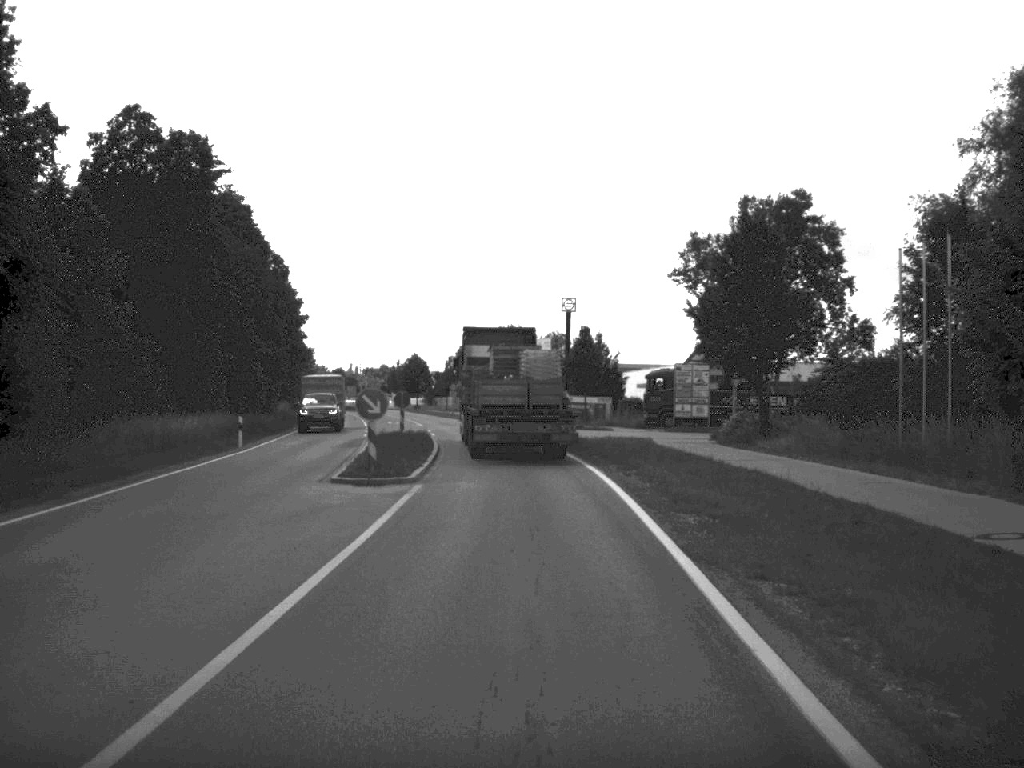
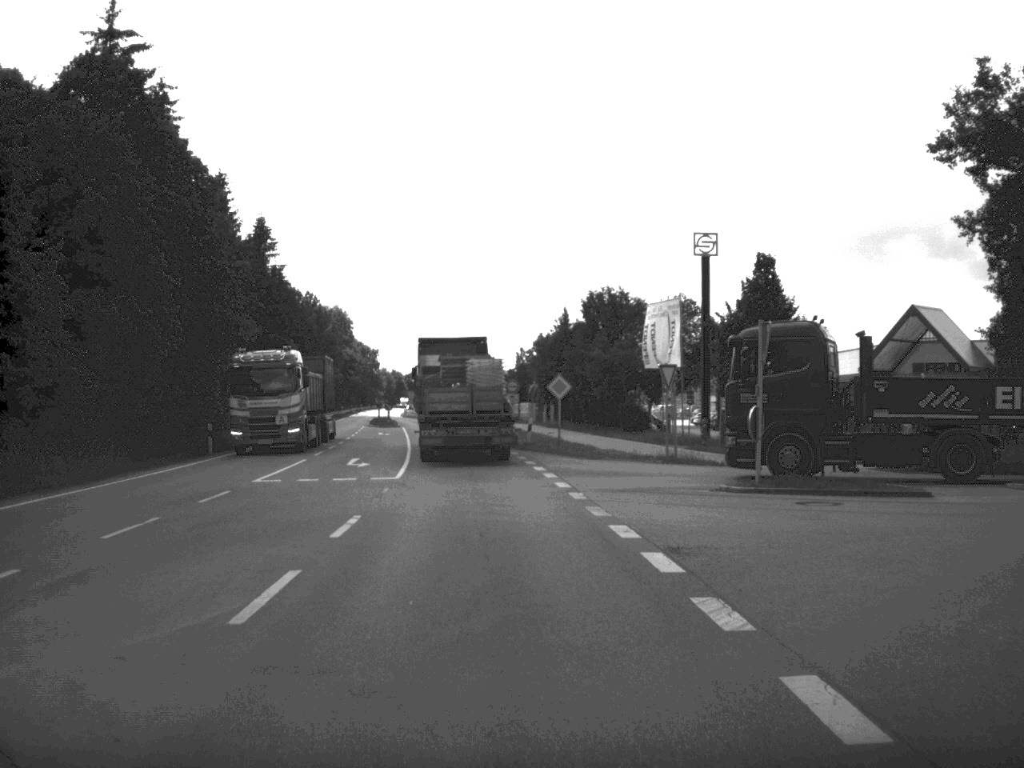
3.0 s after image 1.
(-1.0, +42.2) m; -4°
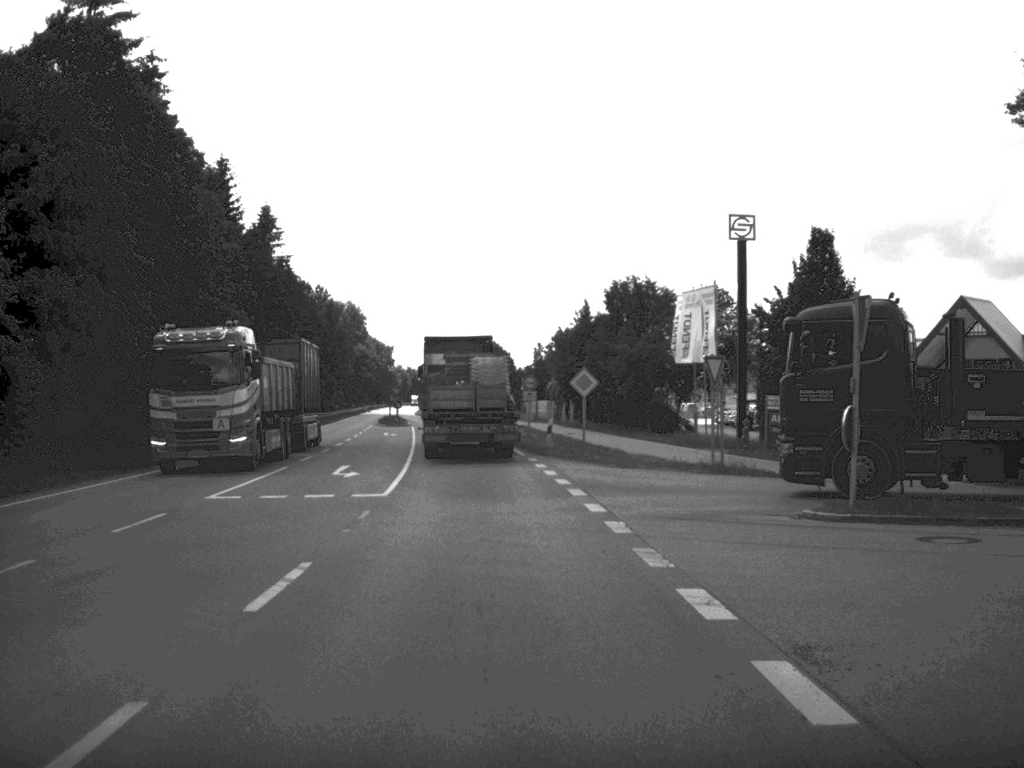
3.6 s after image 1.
(-0.1, +8.2) m; -1°
